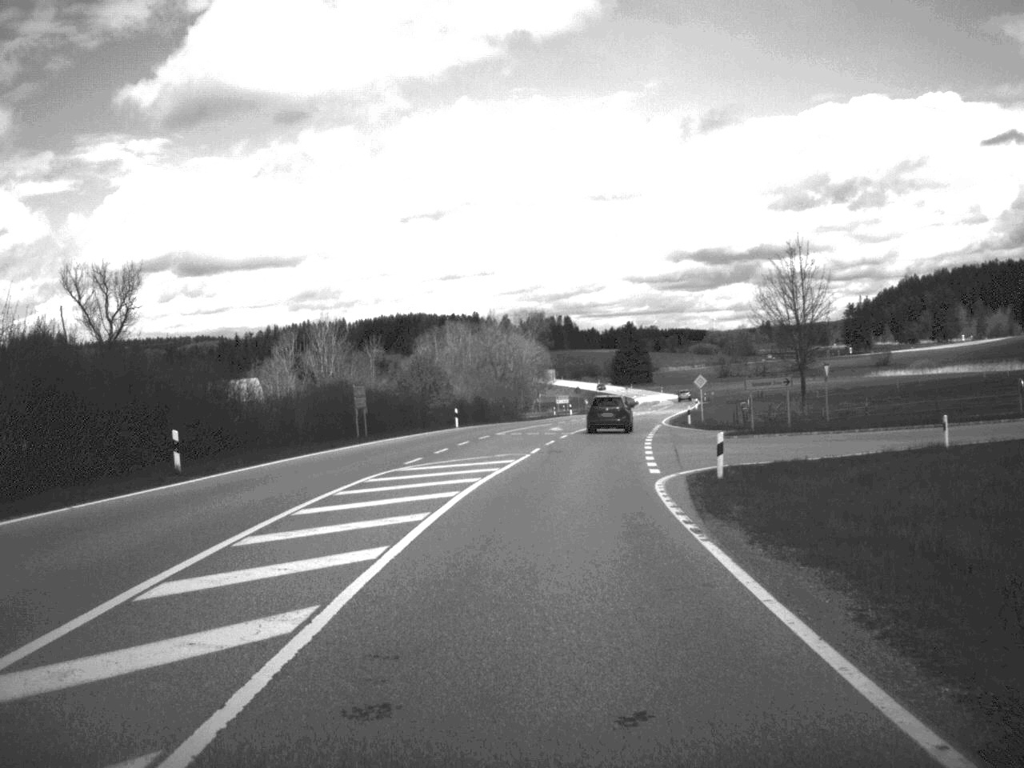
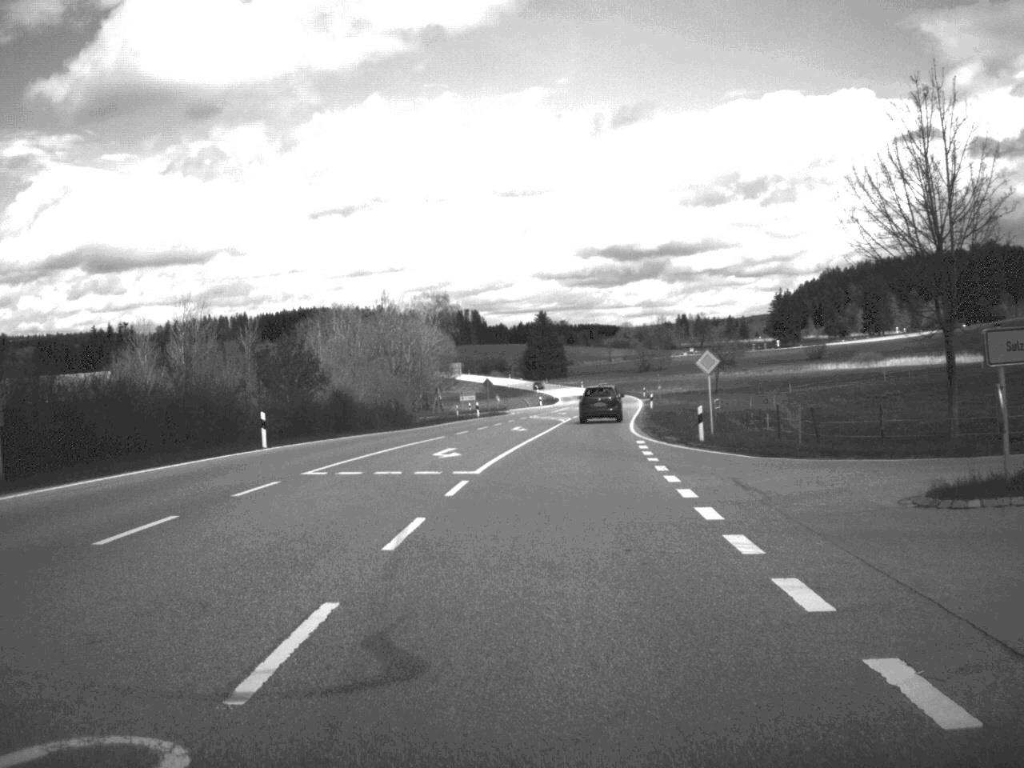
(+1.1, +30.8) m; +4°
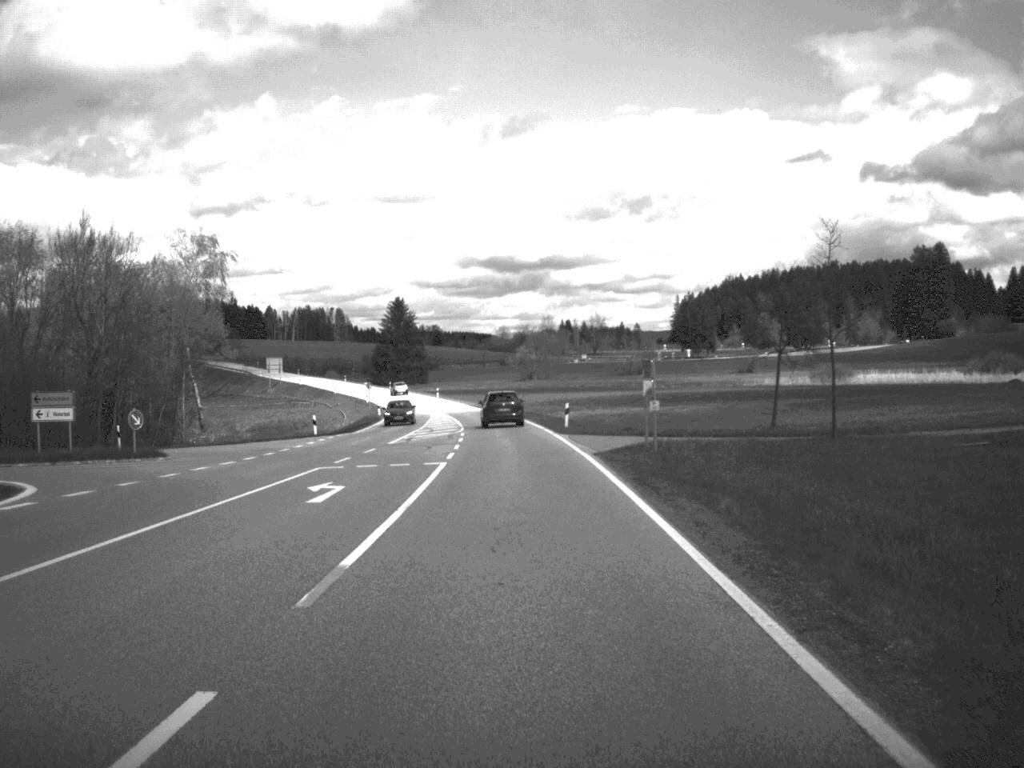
(+5.2, +80.1) m; +5°
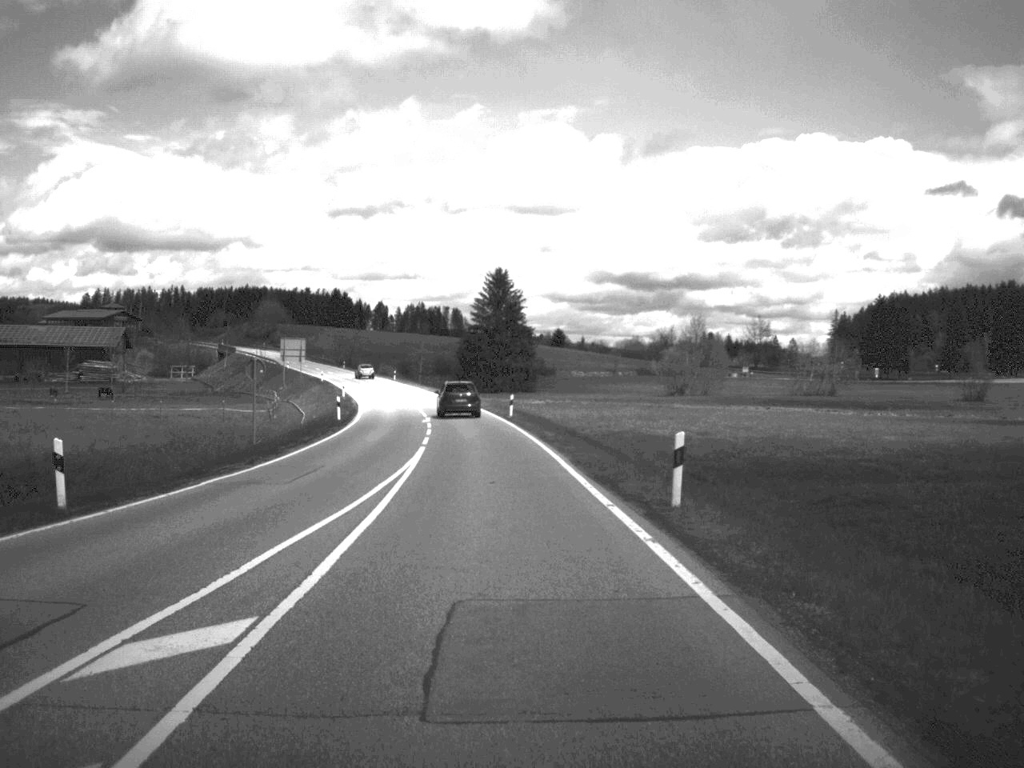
(-3.4, +81.9) m; -6°
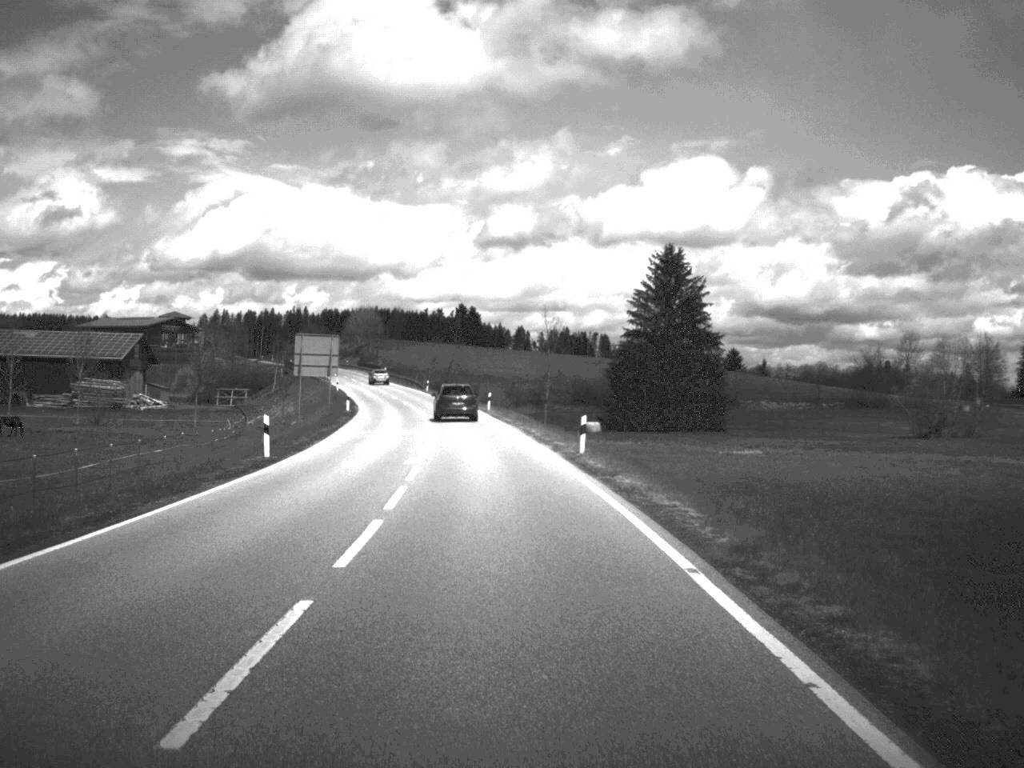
(-3.8, +65.2) m; -7°
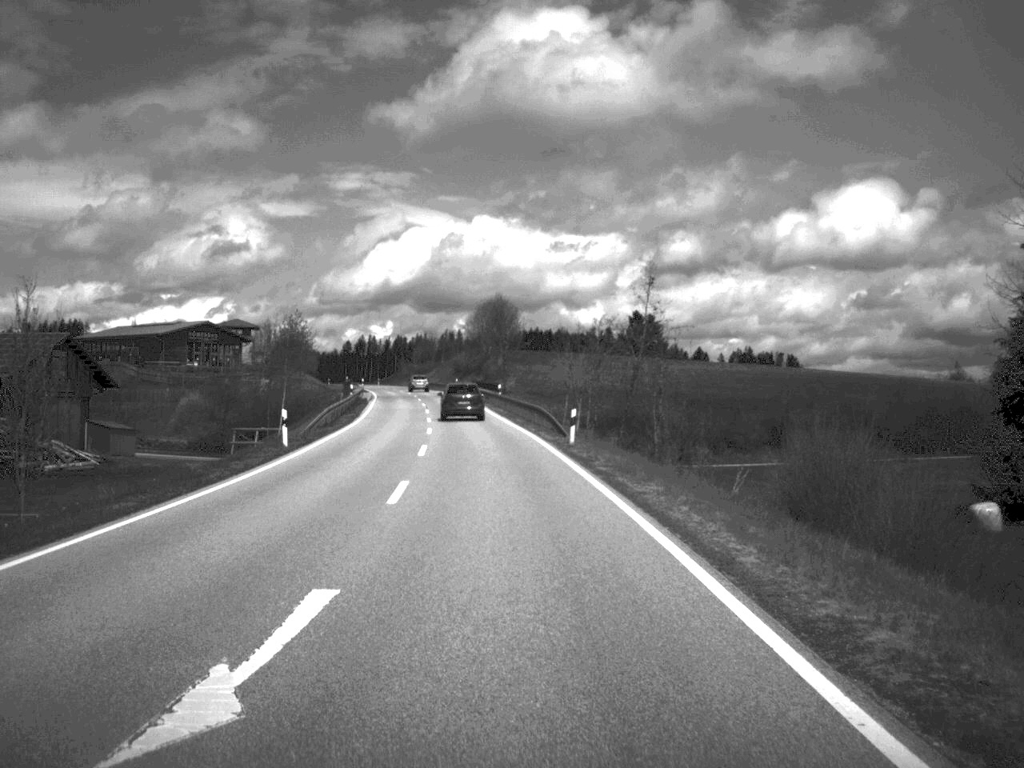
(-5.2, +75.3) m; -8°
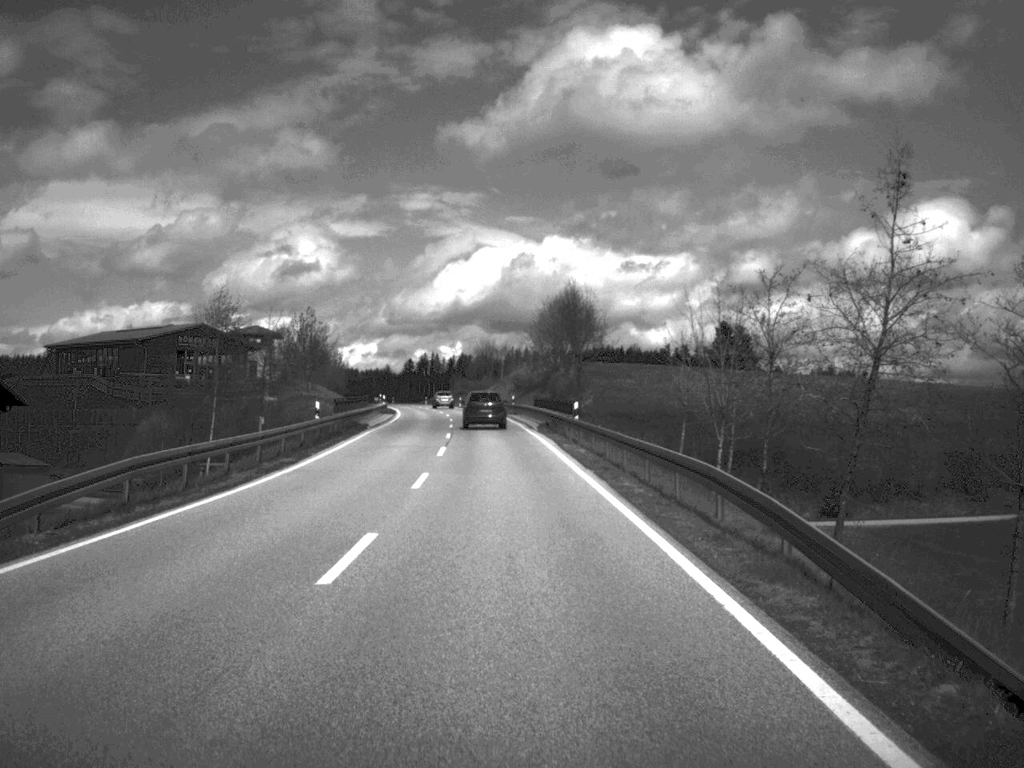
(-0.9, +31.1) m; -3°
